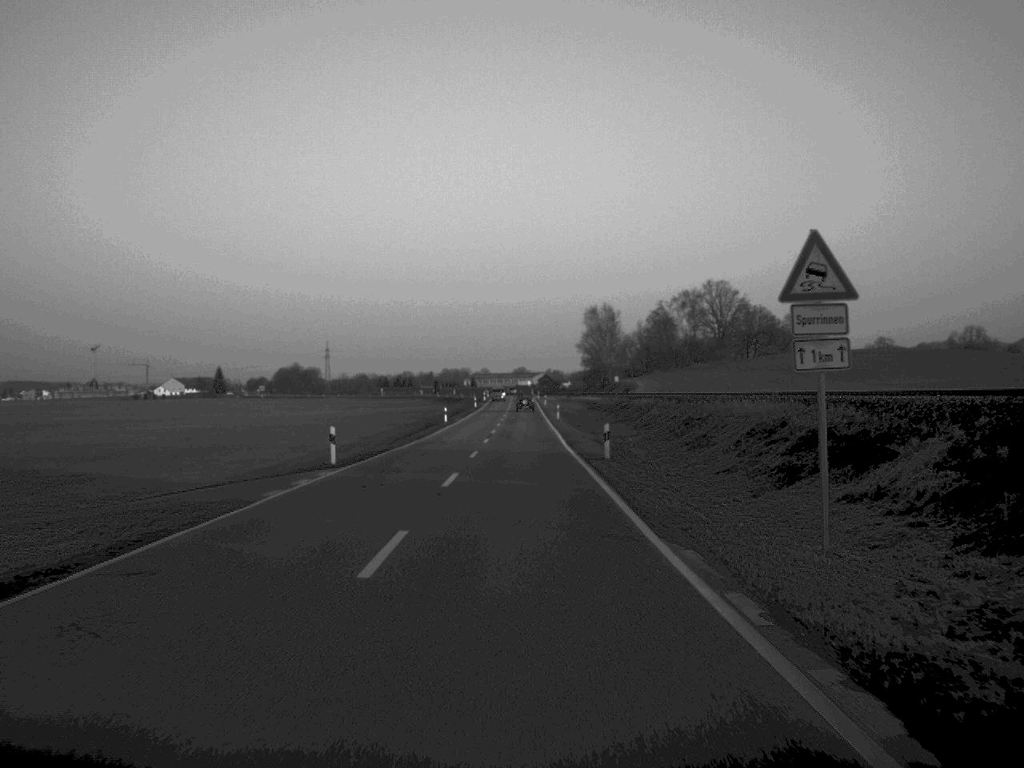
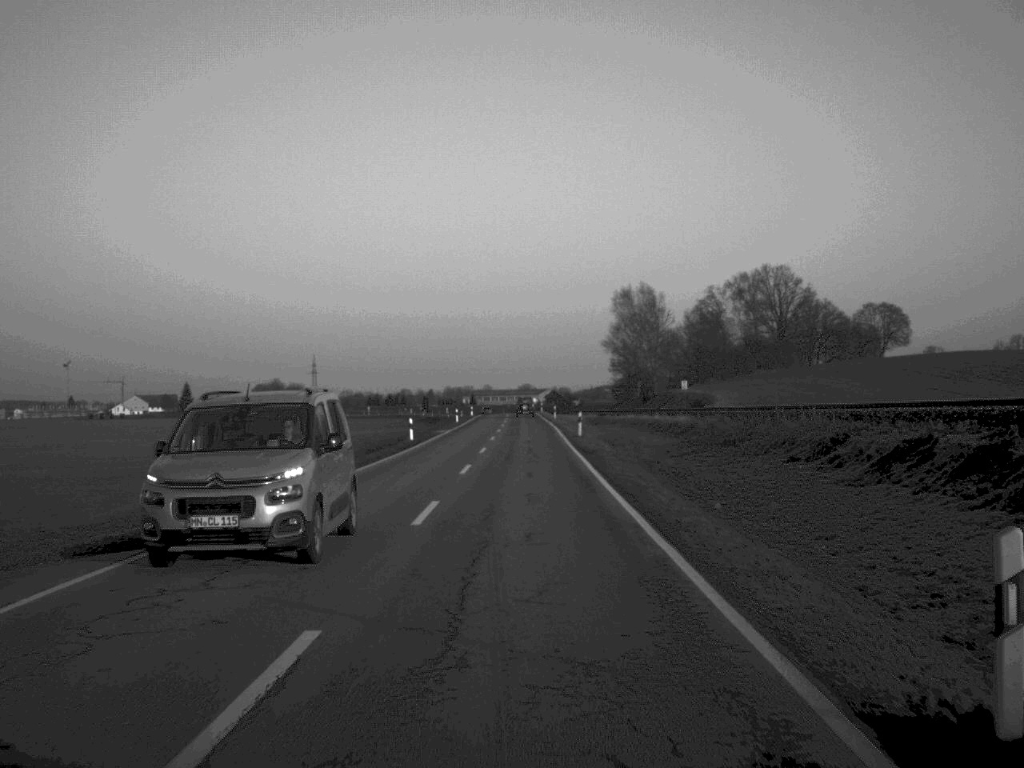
(0.0, +78.0) m; 0°
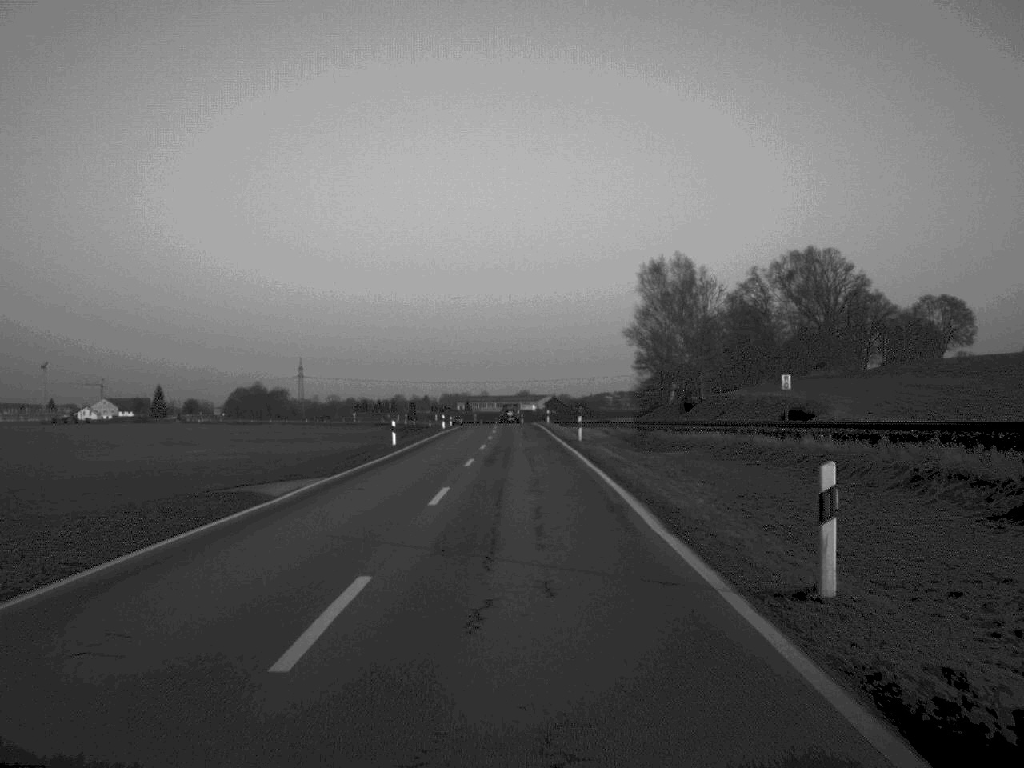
(0.0, +45.3) m; 0°
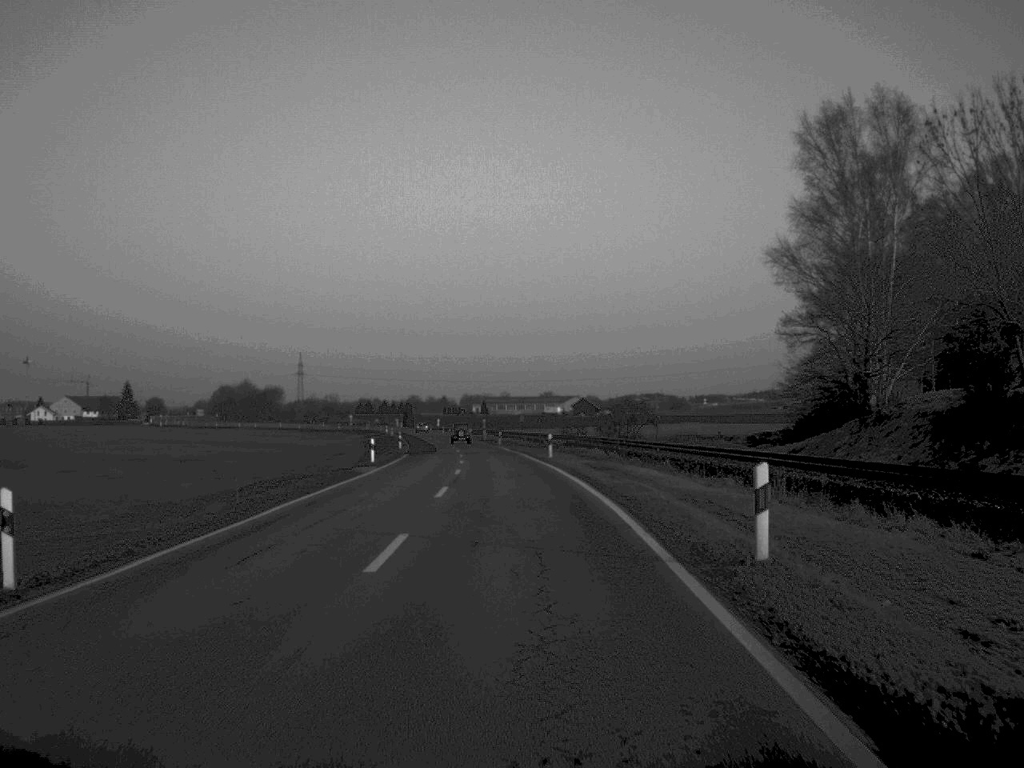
(-0.4, +78.4) m; -1°
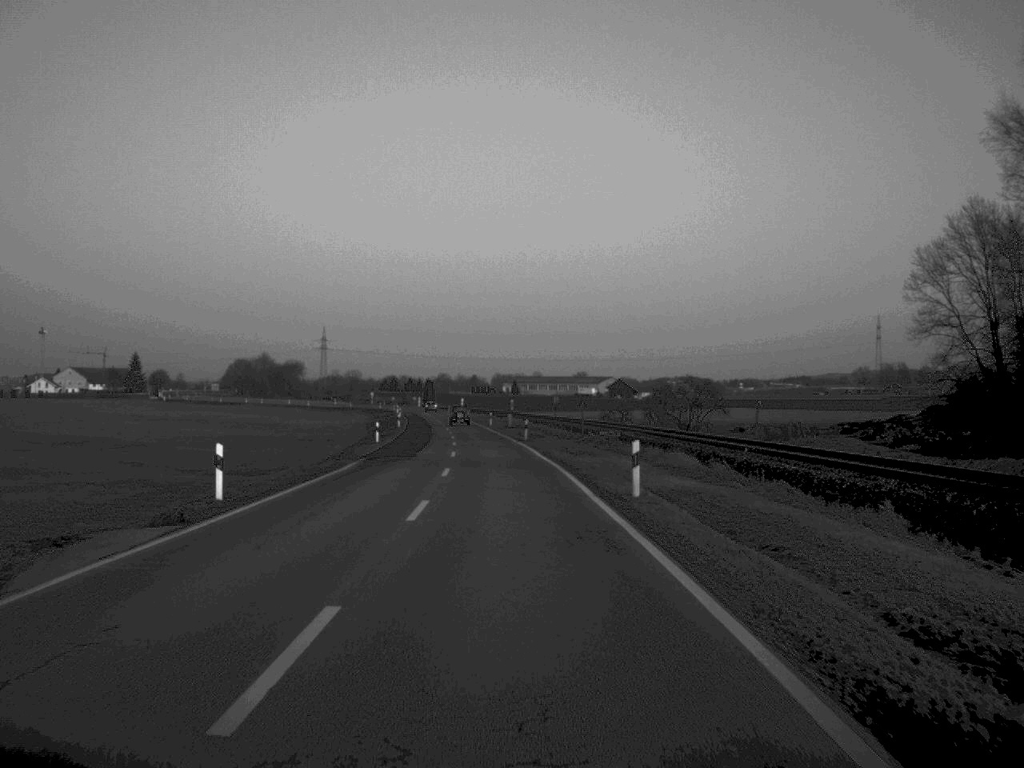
(-0.3, +30.2) m; -1°
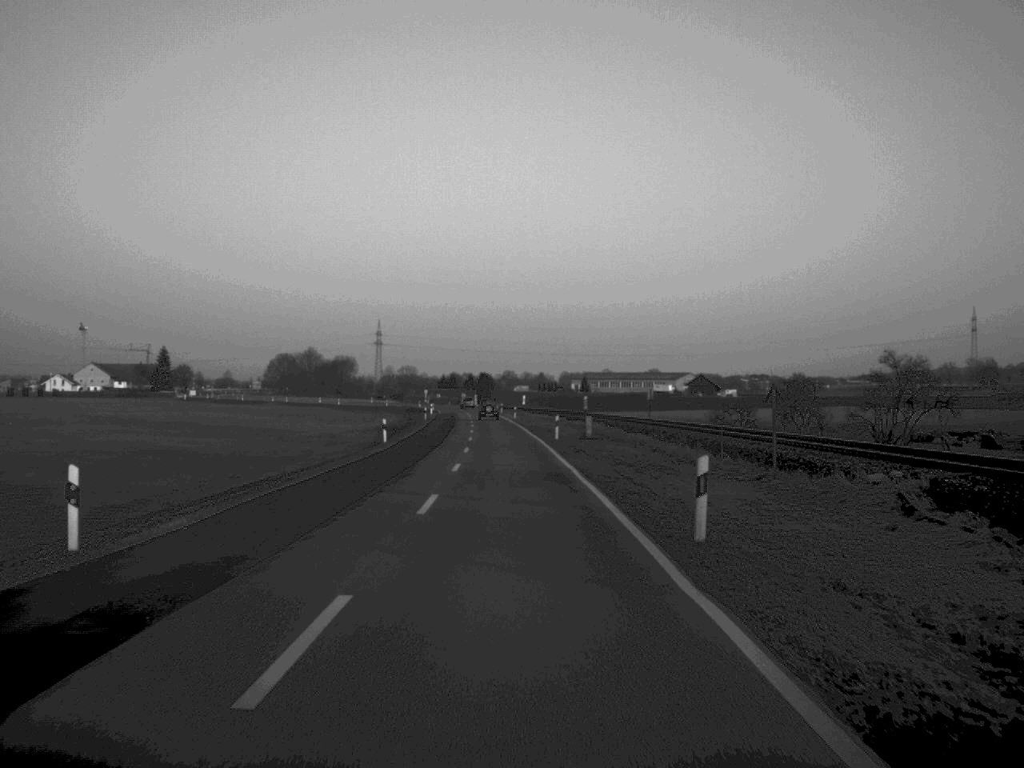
(-1.2, +47.3) m; -3°
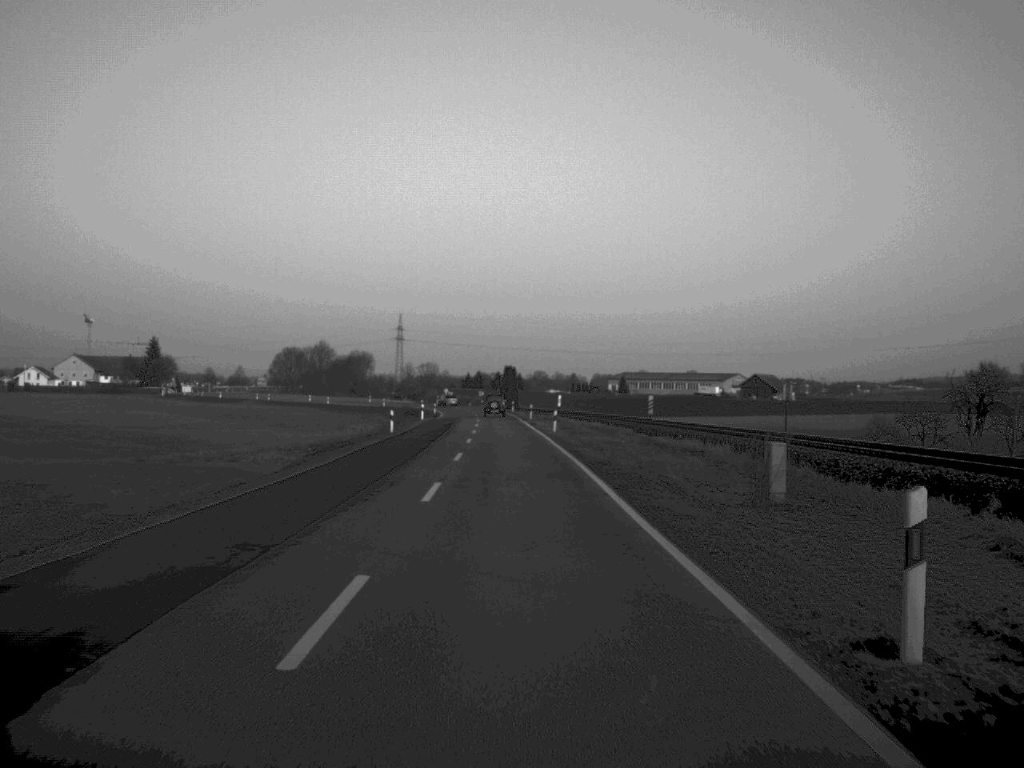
(-0.7, +46.9) m; -1°
